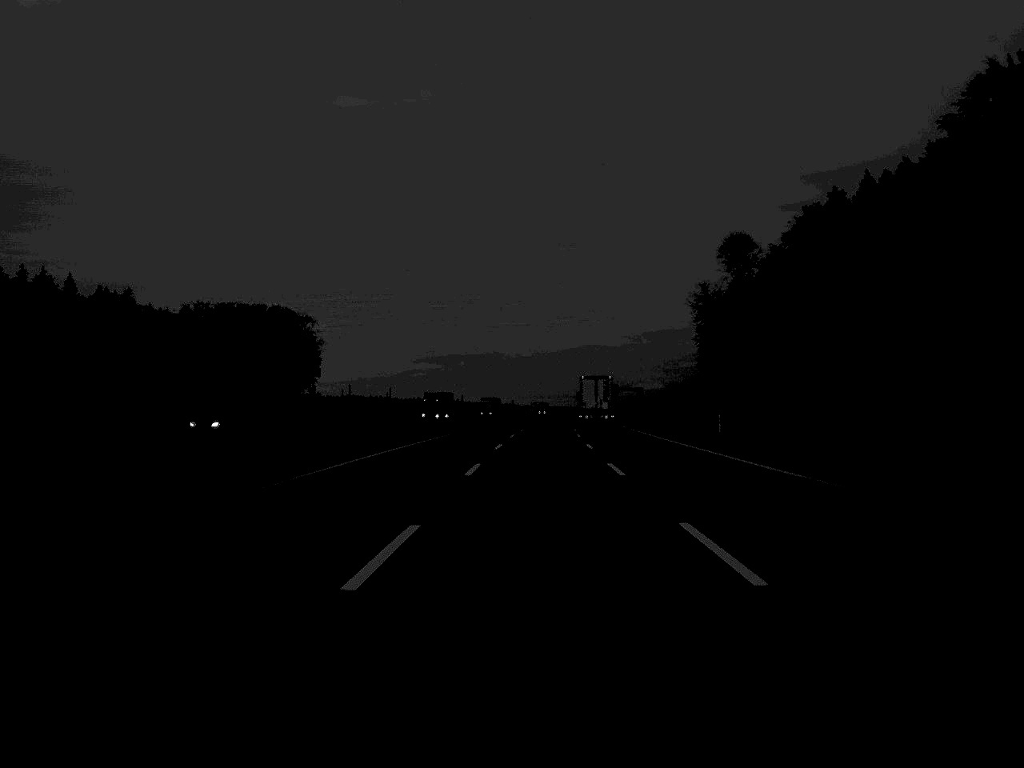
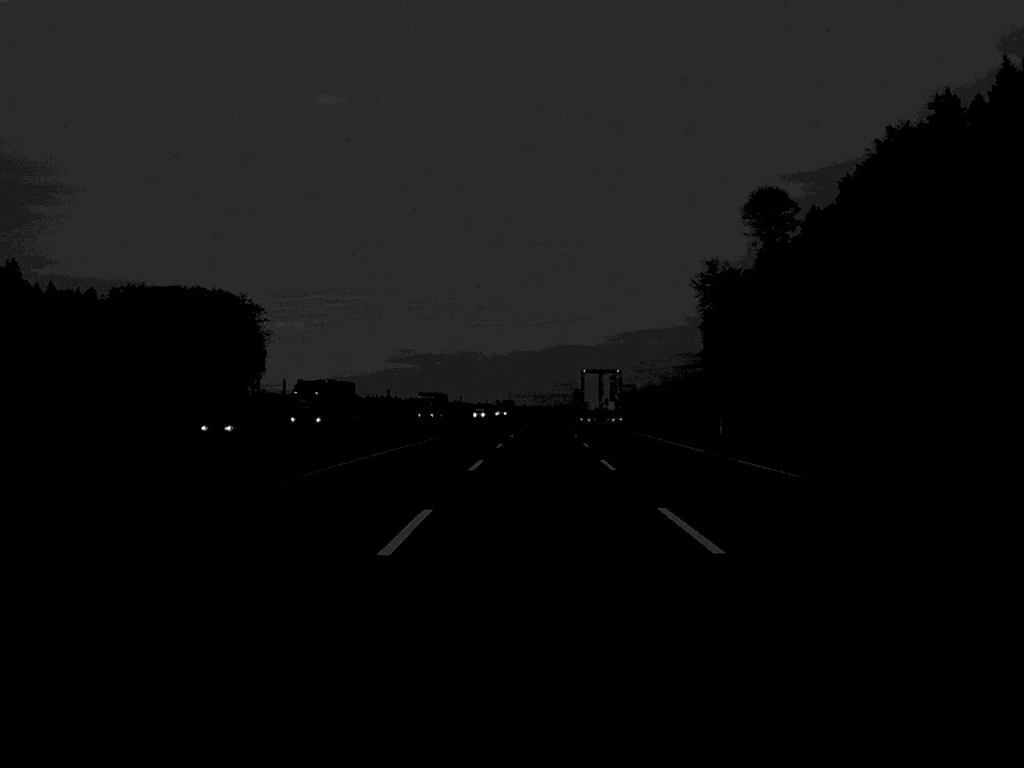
(+0.5, +51.2) m; +1°
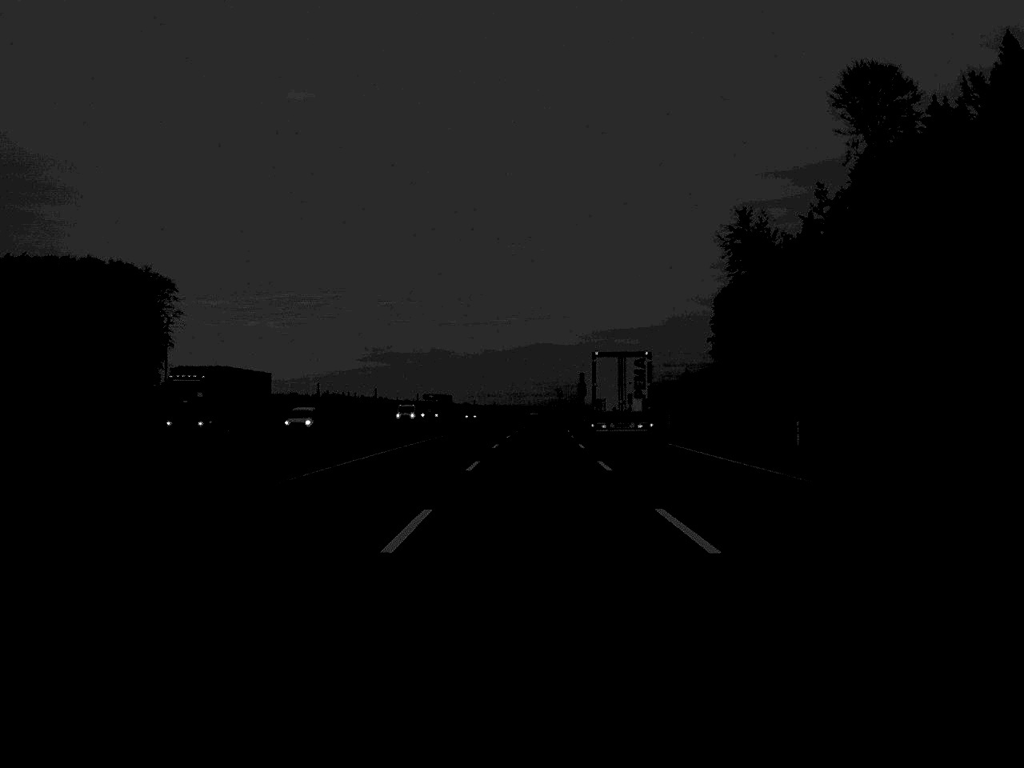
(+0.8, +71.4) m; +1°
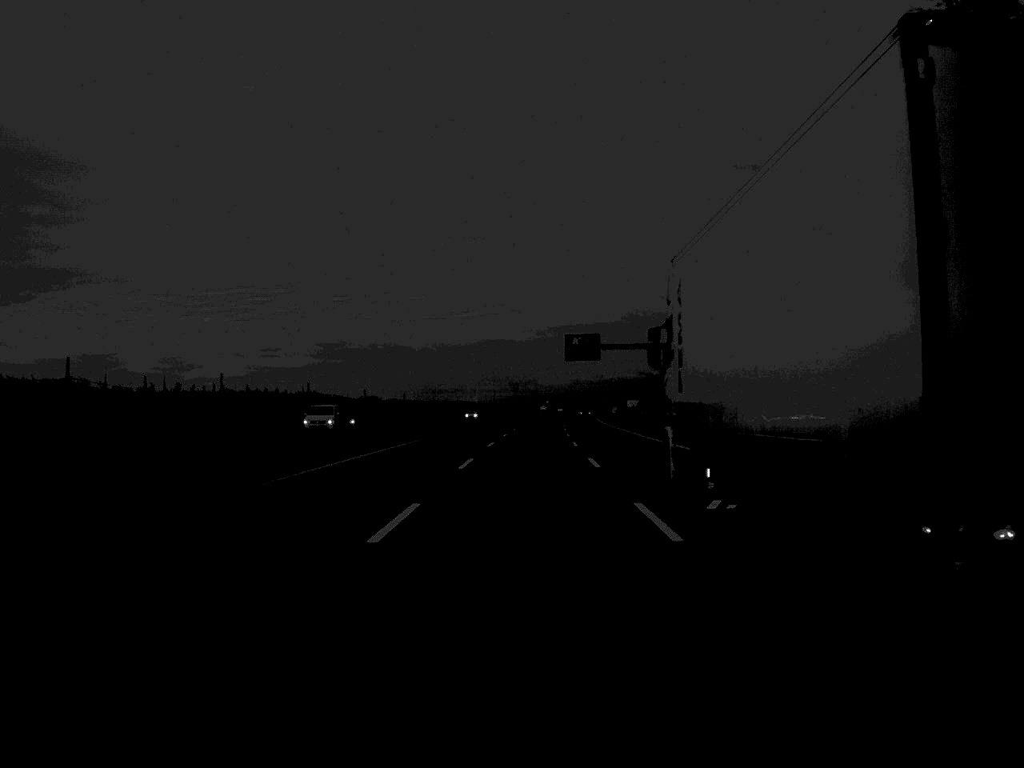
(+2.3, +124.3) m; +2°
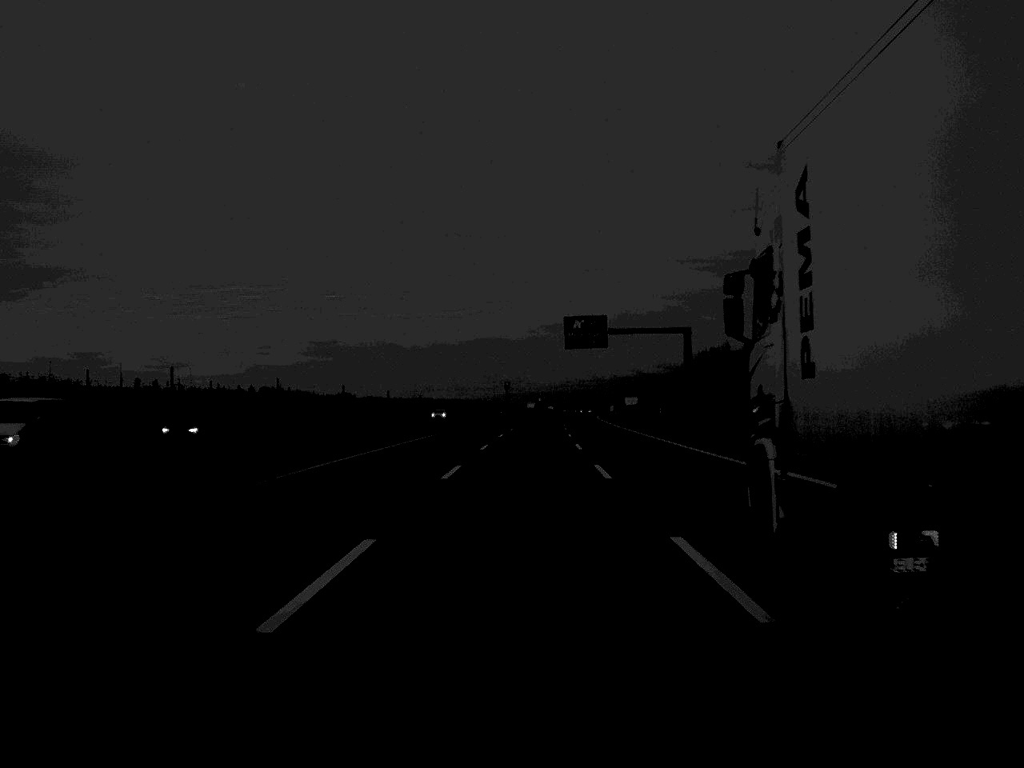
(+0.1, +23.5) m; 0°
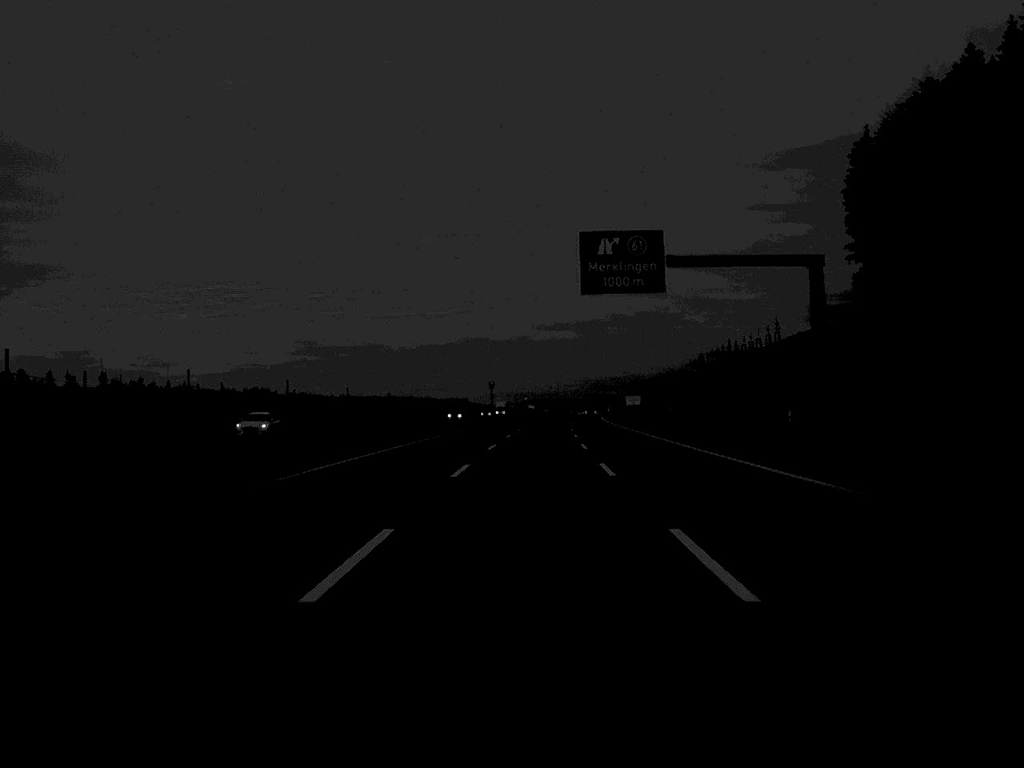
(+0.3, +52.7) m; +1°
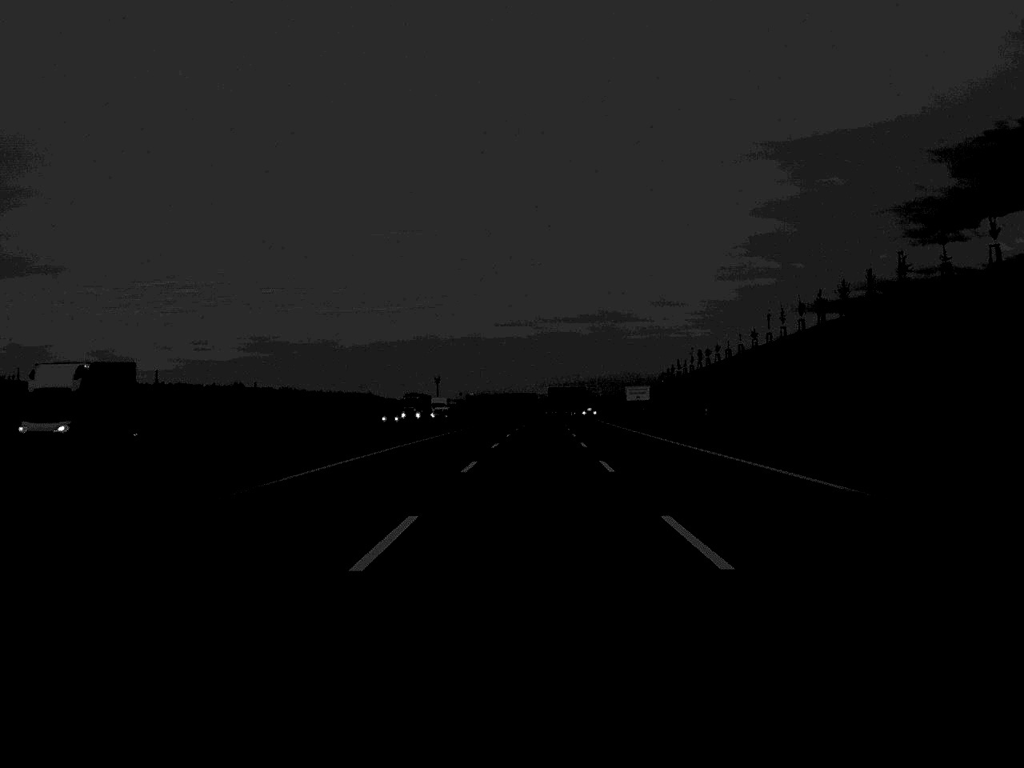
(+2.4, +123.2) m; +2°
